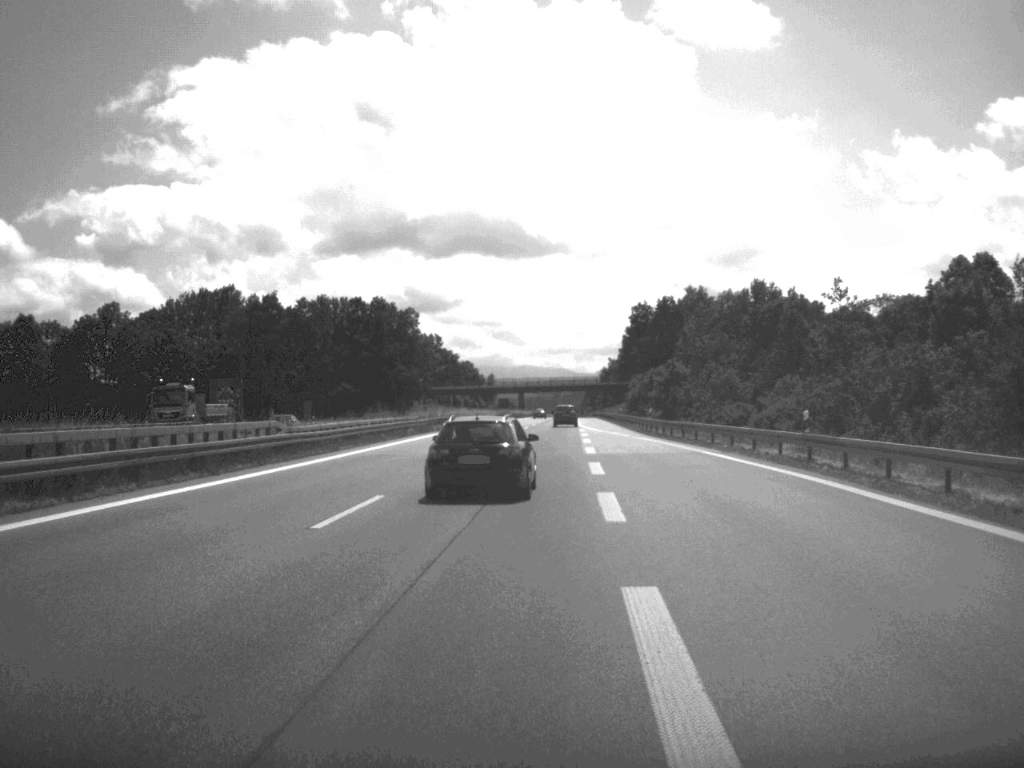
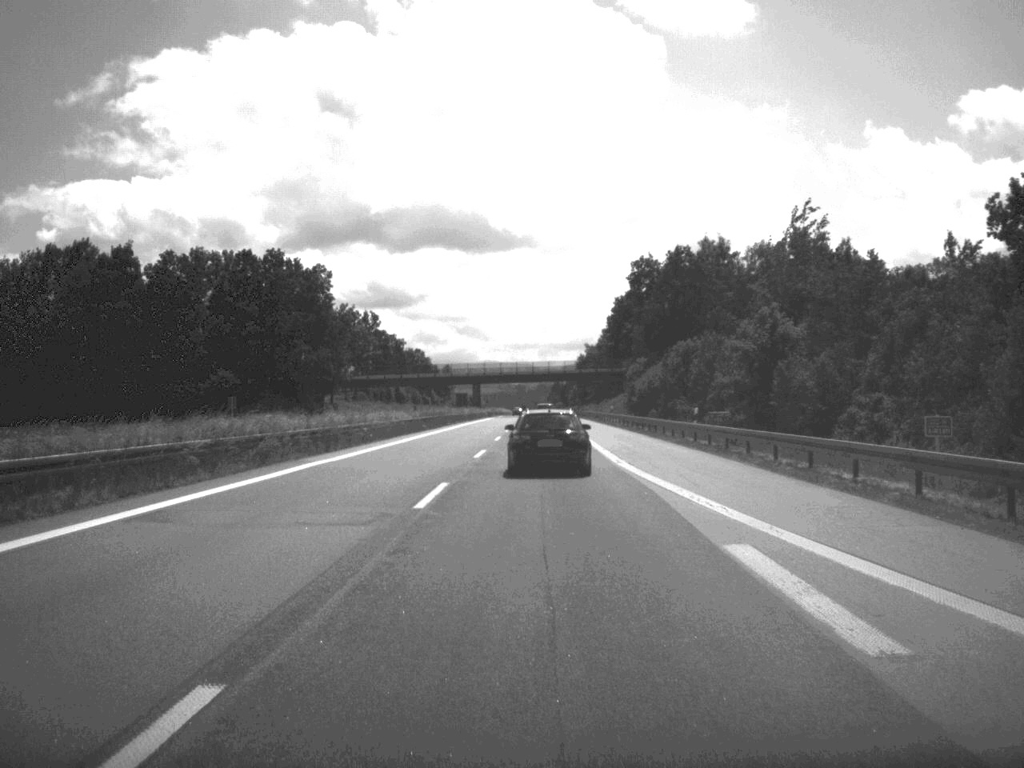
(+0.8, +68.3) m; +1°
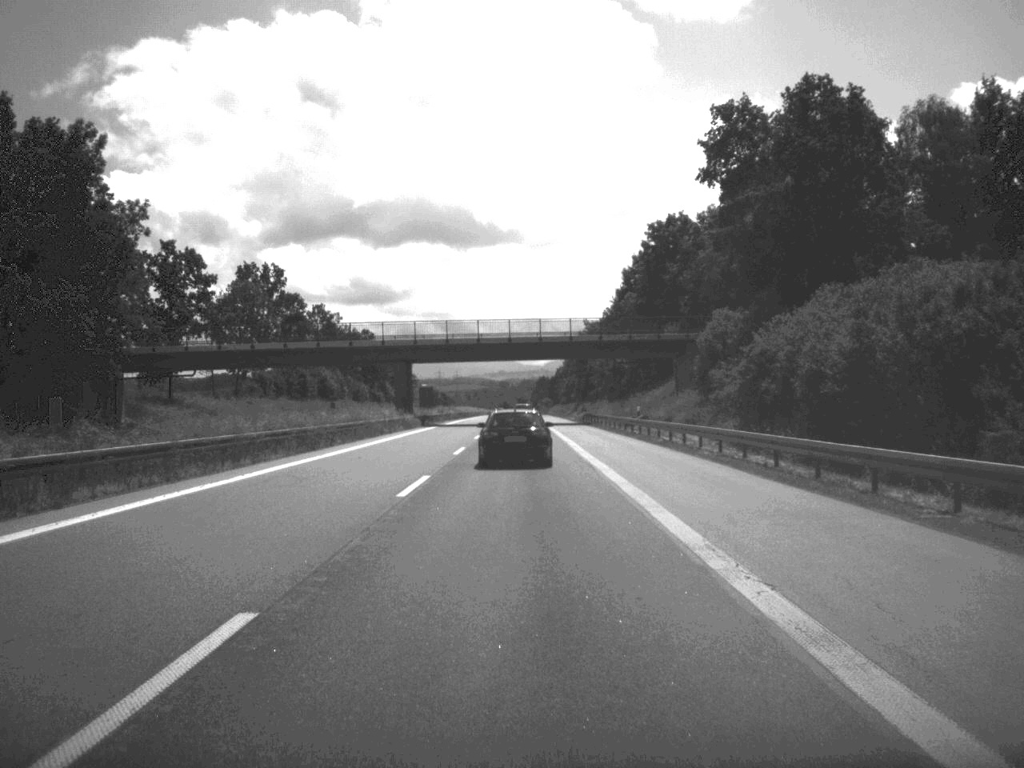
(+0.8, +86.2) m; 0°
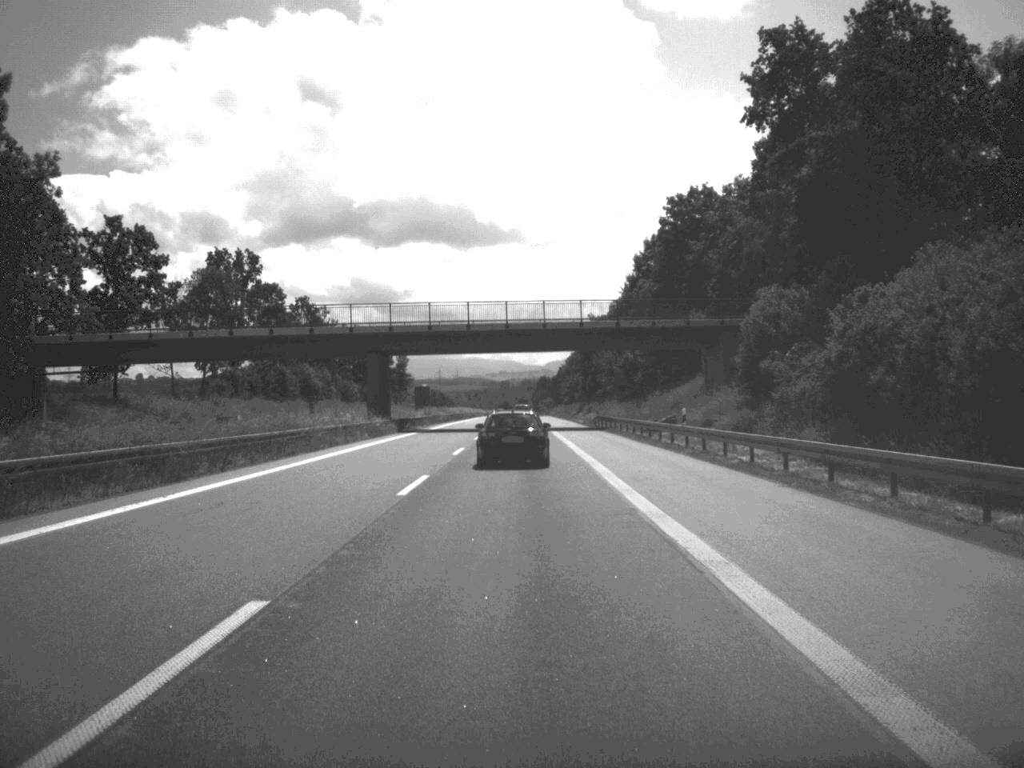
(0.0, +17.0) m; 0°
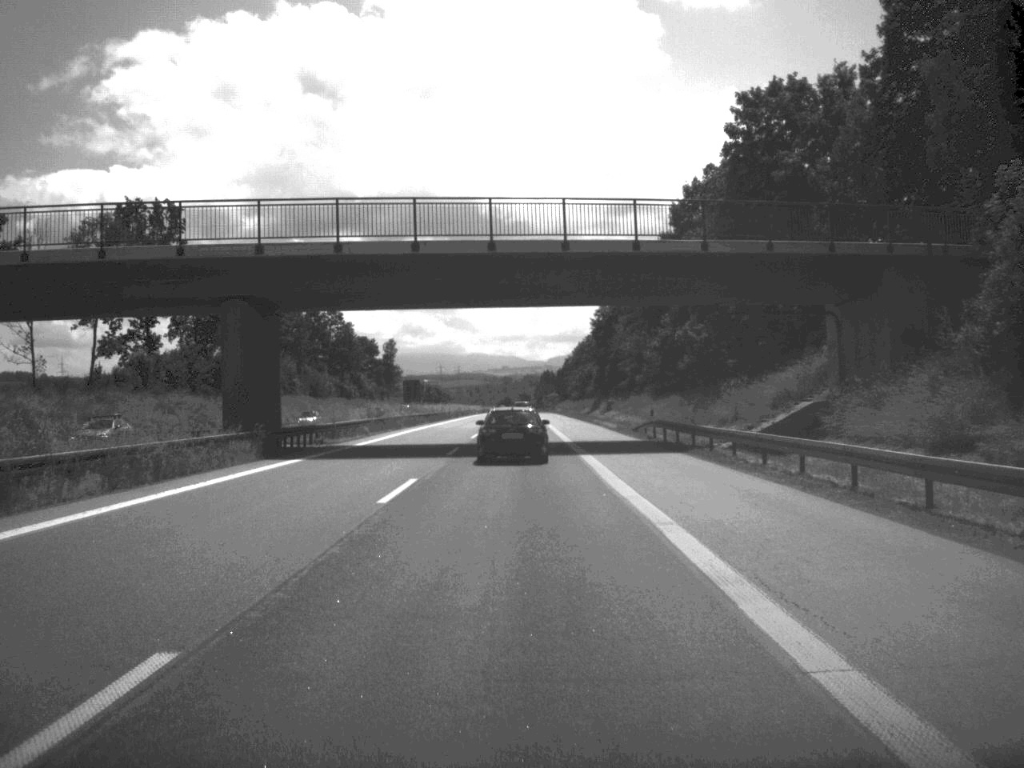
(-0.1, +37.6) m; 0°
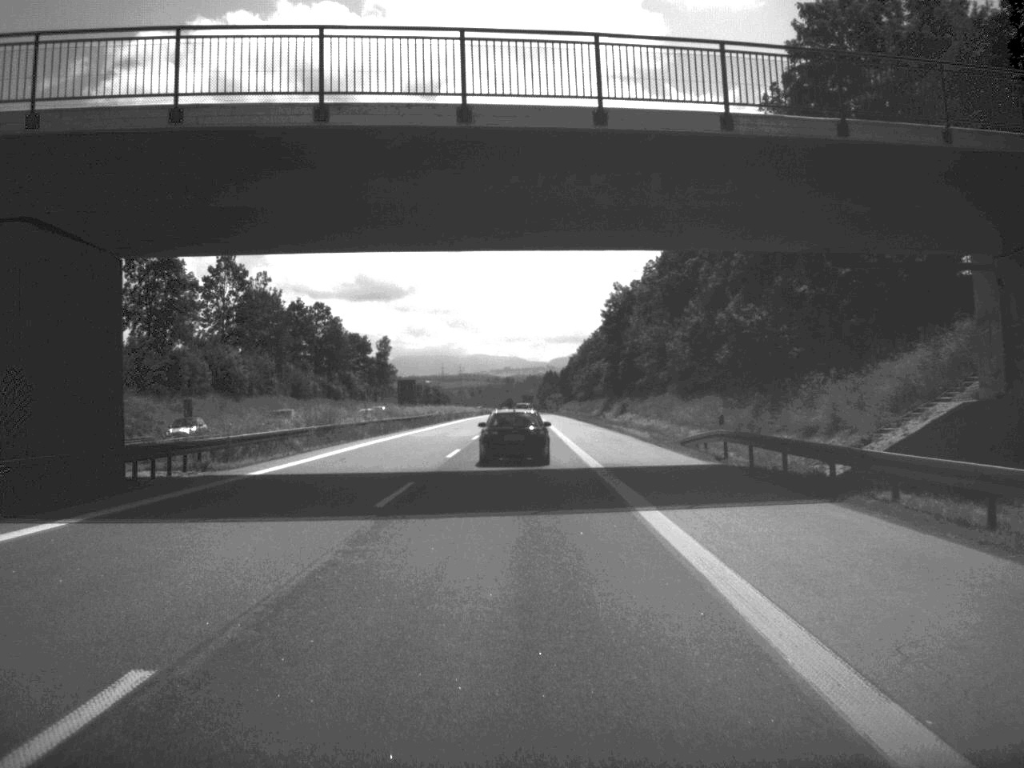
(0.0, +18.2) m; 0°
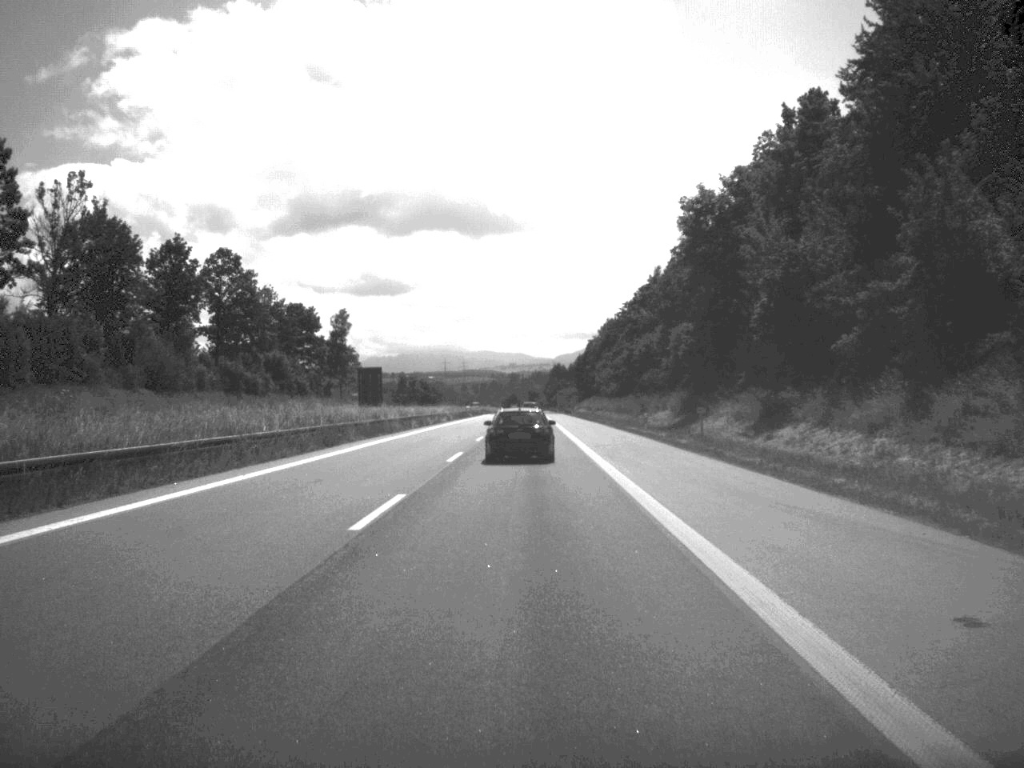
(-0.3, +74.4) m; 0°
